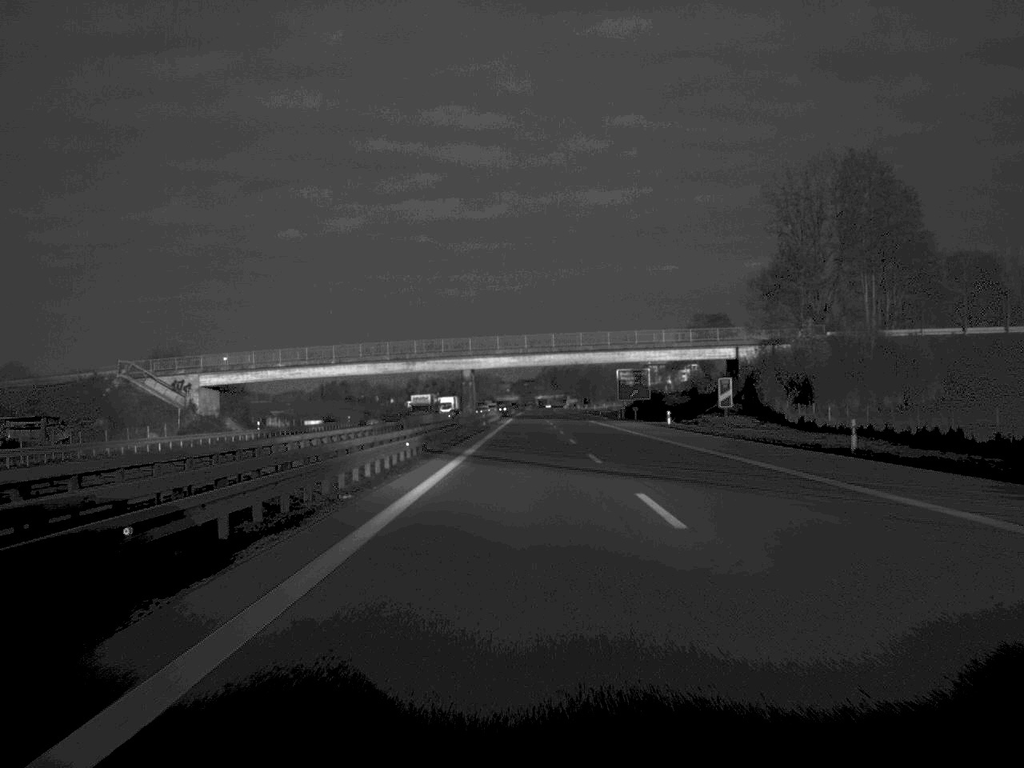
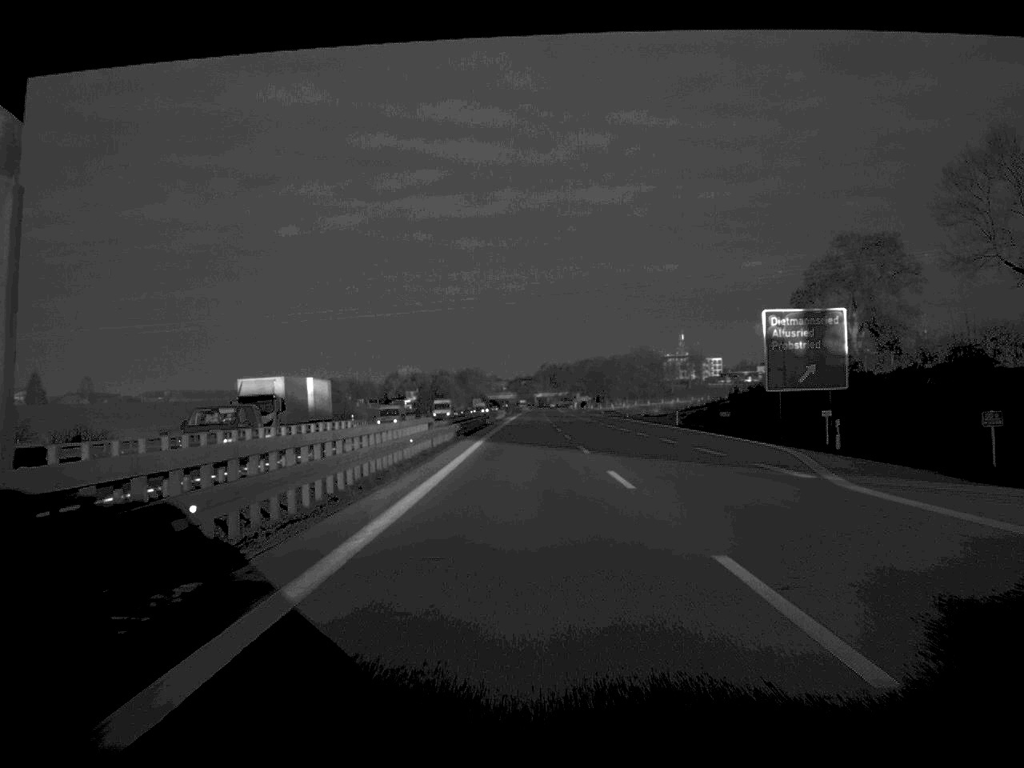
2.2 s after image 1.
(+0.1, +97.7) m; 0°
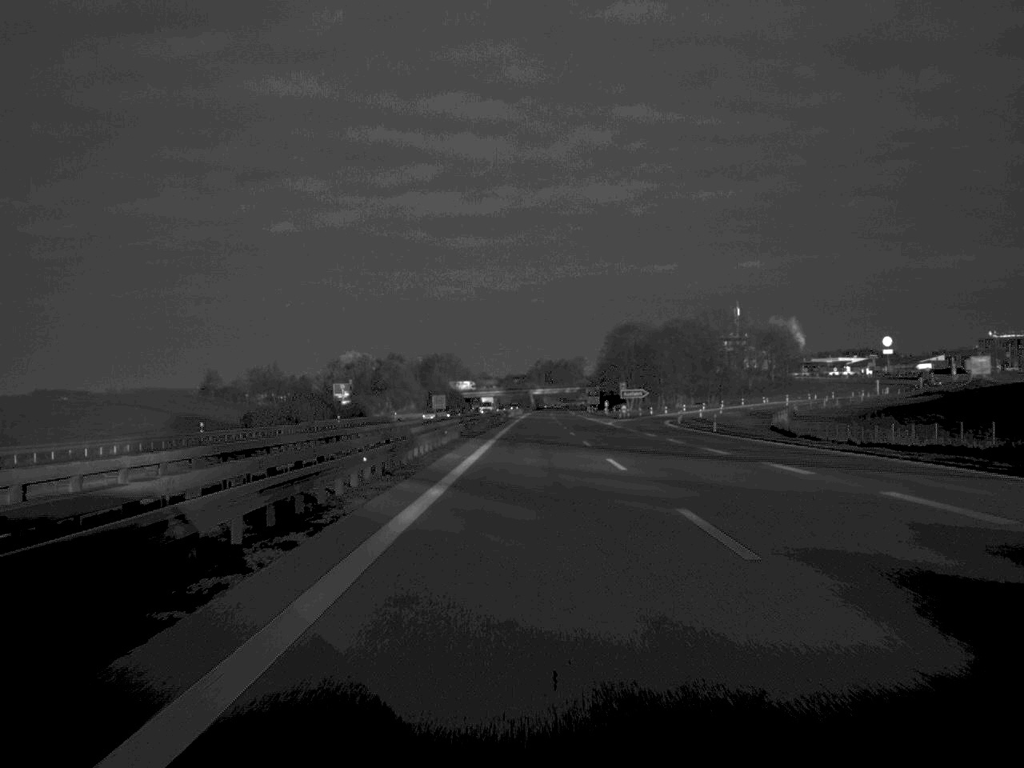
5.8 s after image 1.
(+0.1, +165.3) m; 0°
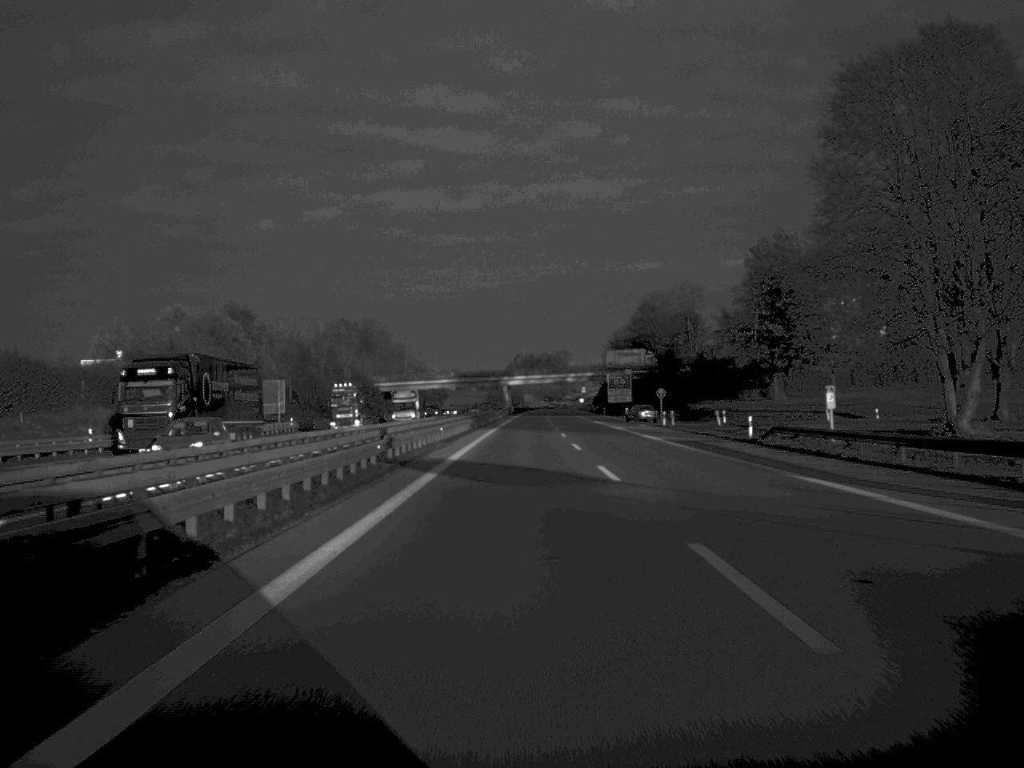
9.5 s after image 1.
(+1.4, +165.3) m; +1°
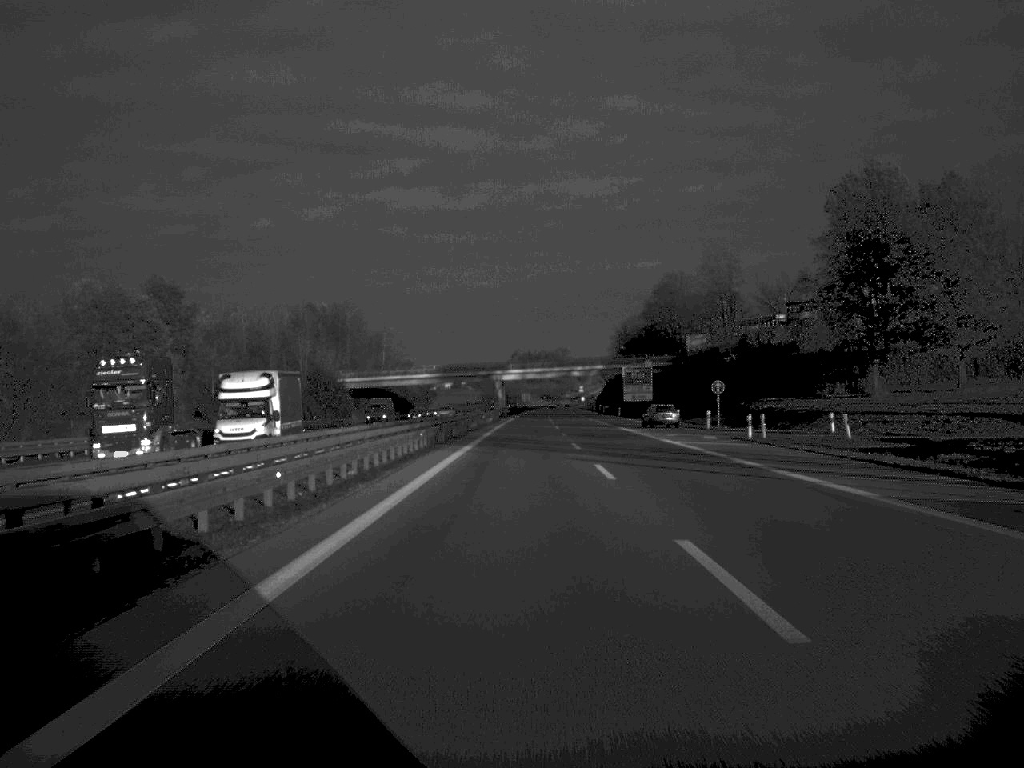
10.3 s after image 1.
(0.0, +36.1) m; 0°
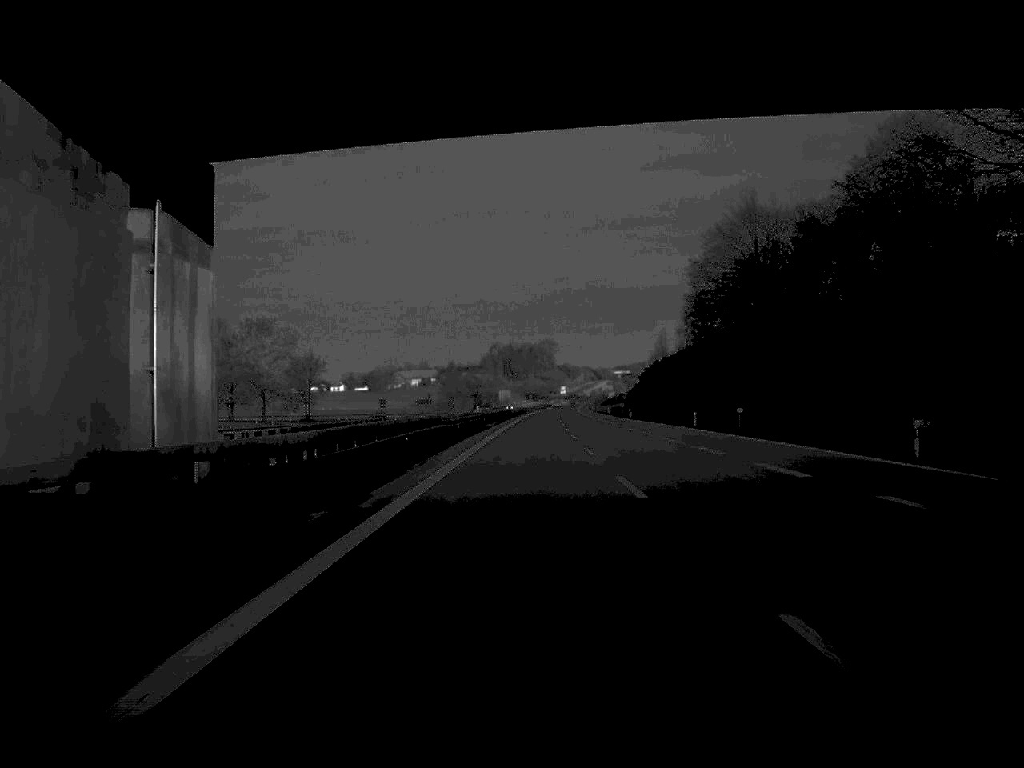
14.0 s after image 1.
(+0.9, +165.4) m; +1°
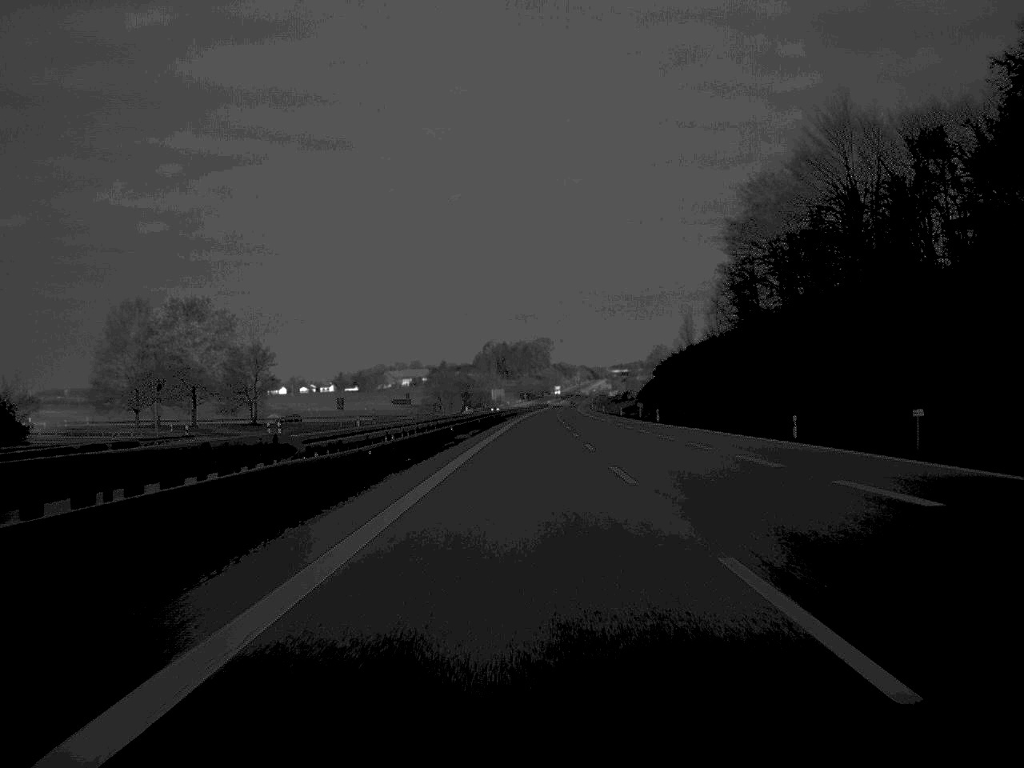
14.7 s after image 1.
(+0.1, +31.6) m; 0°
